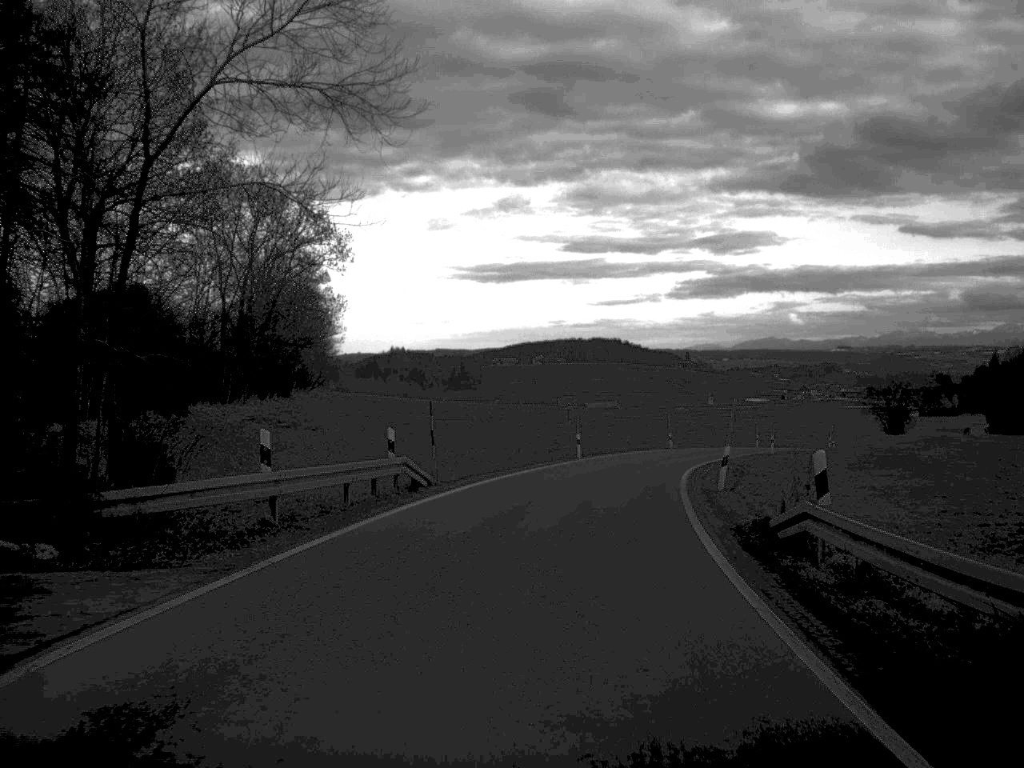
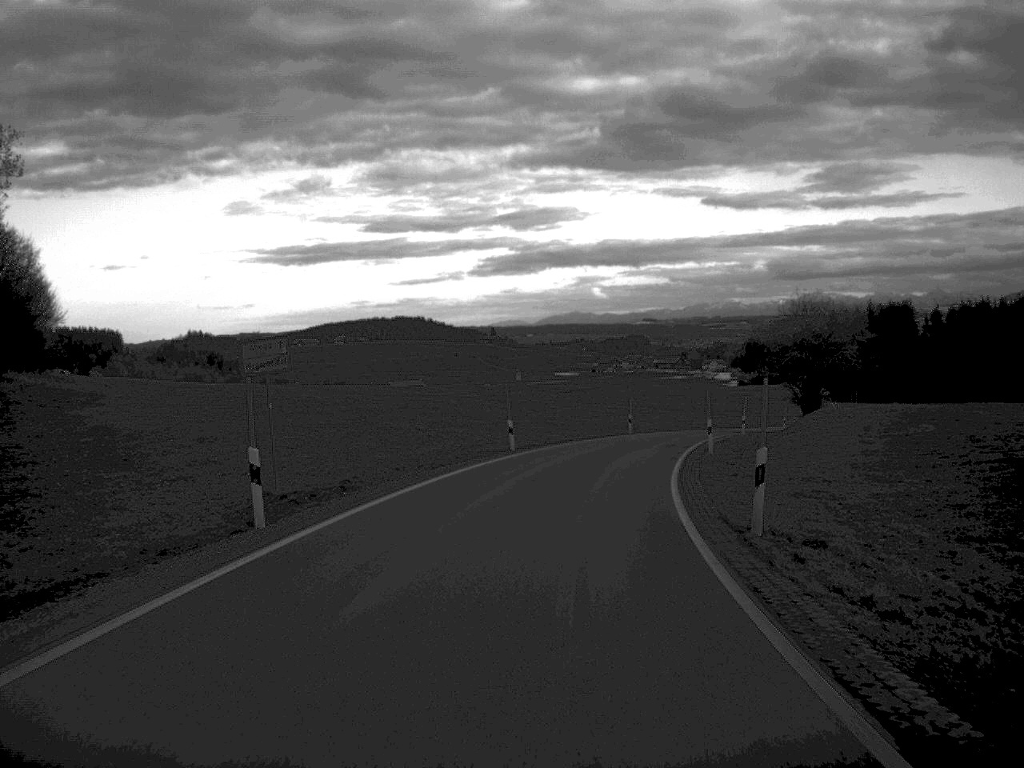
(+2.9, +38.2) m; +9°
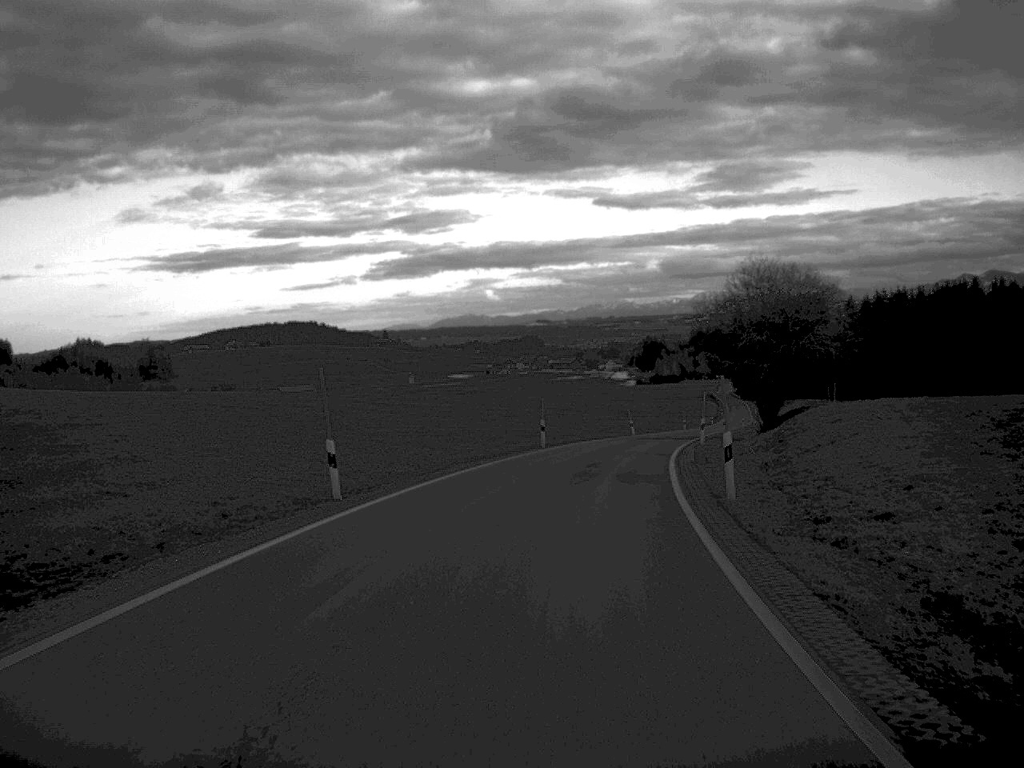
(+0.8, +20.4) m; +5°
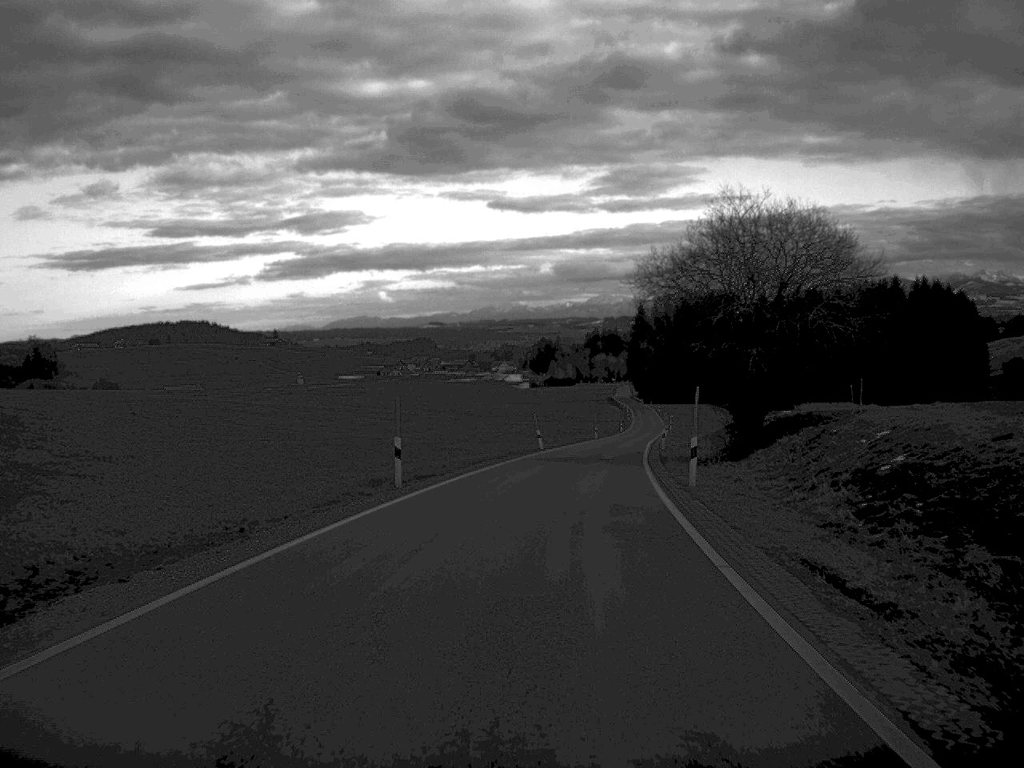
(+1.0, +23.1) m; +5°
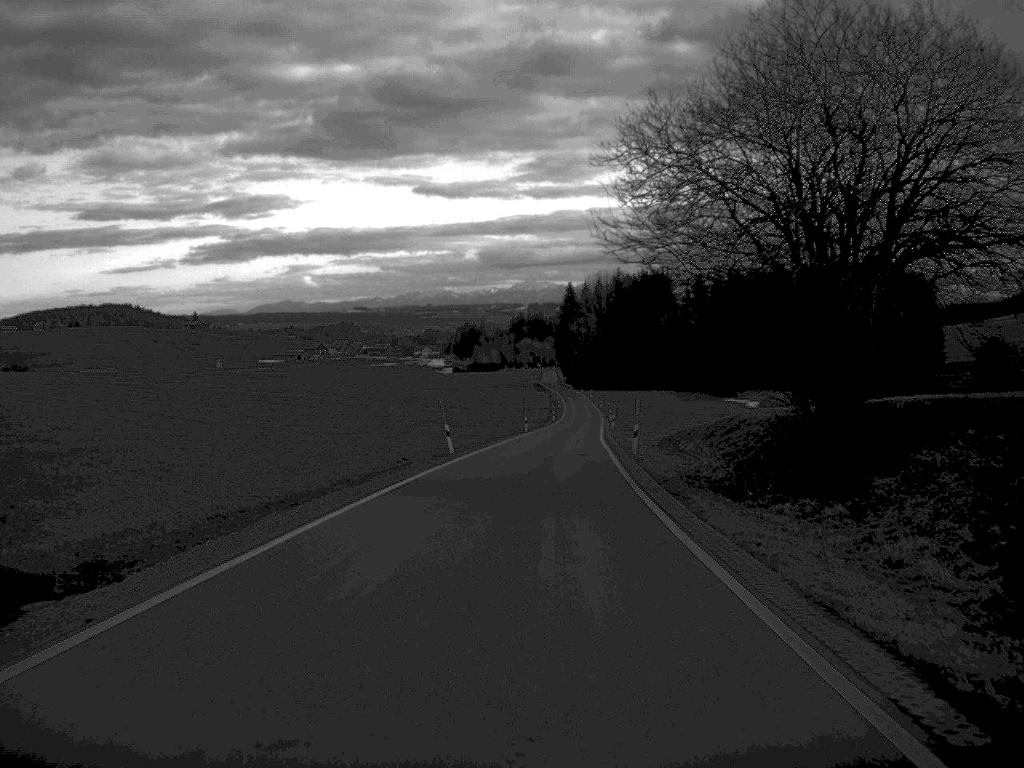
(+0.7, +22.6) m; +3°
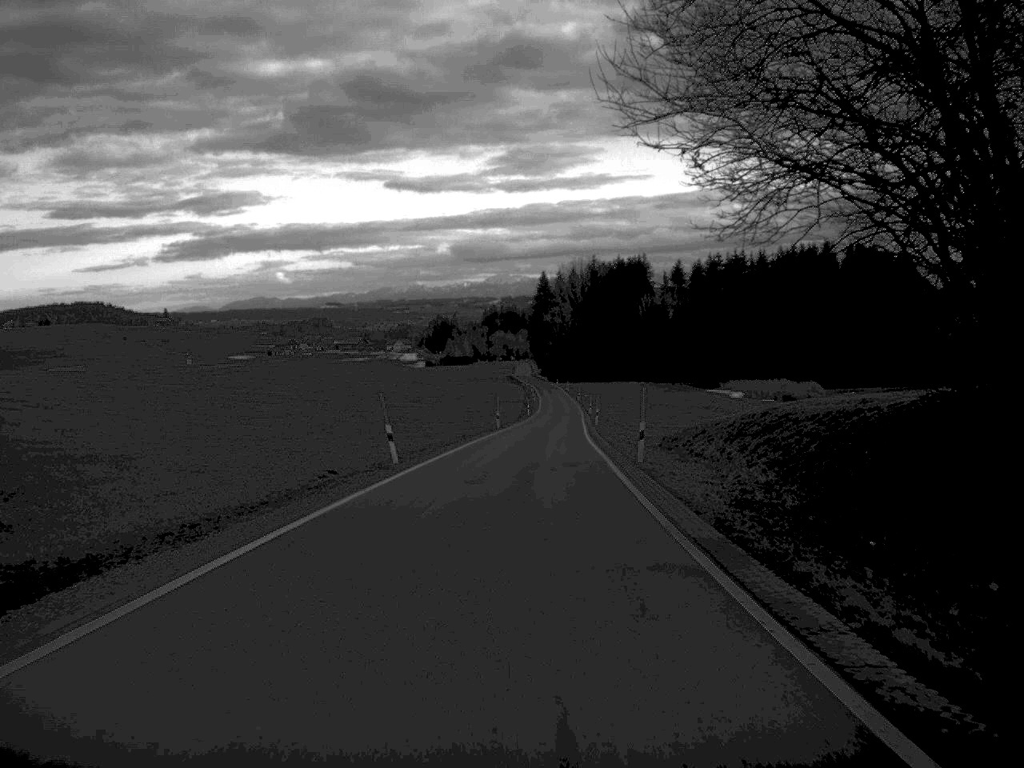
(+0.1, +11.4) m; +1°
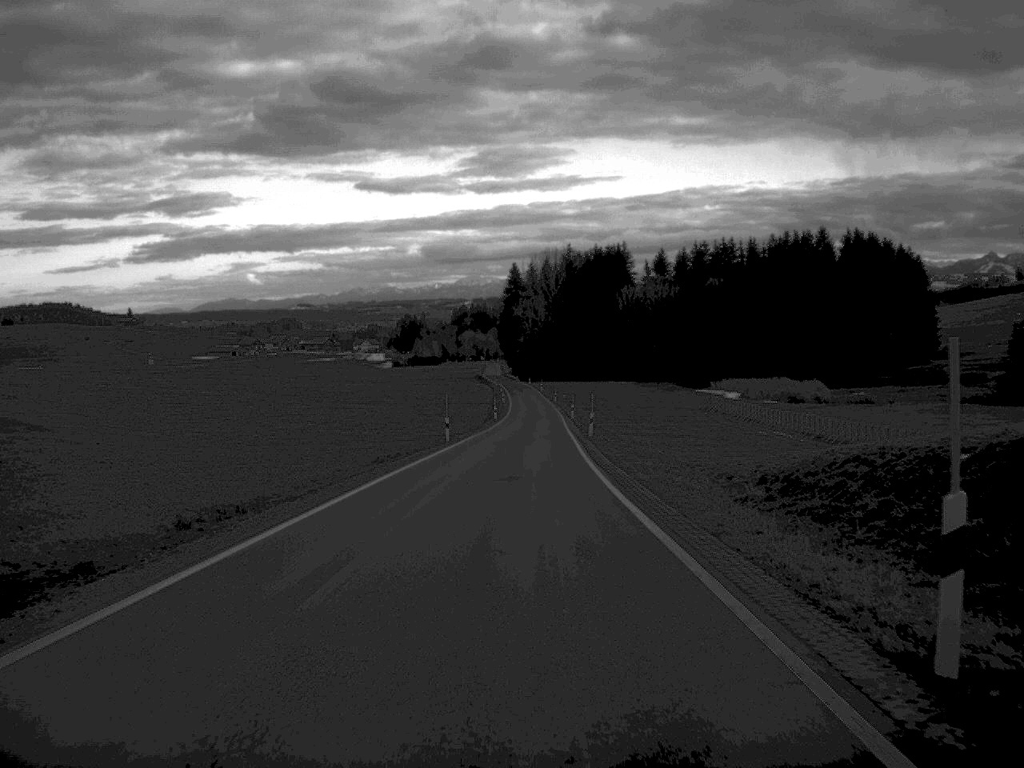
(+0.3, +26.1) m; +1°
